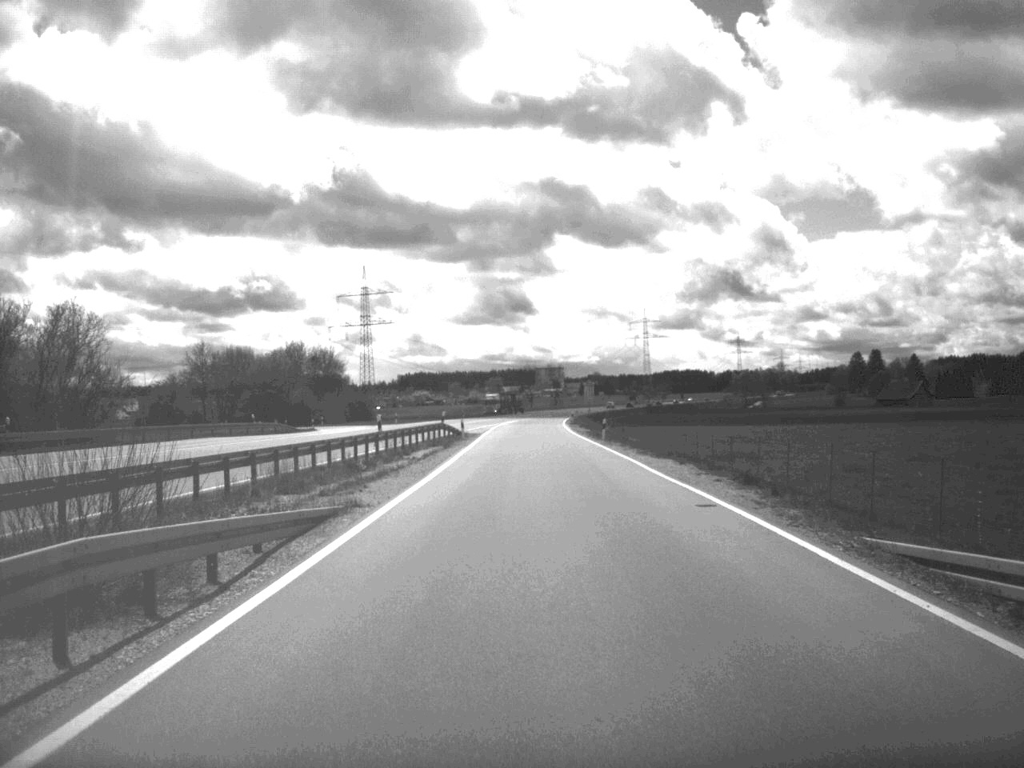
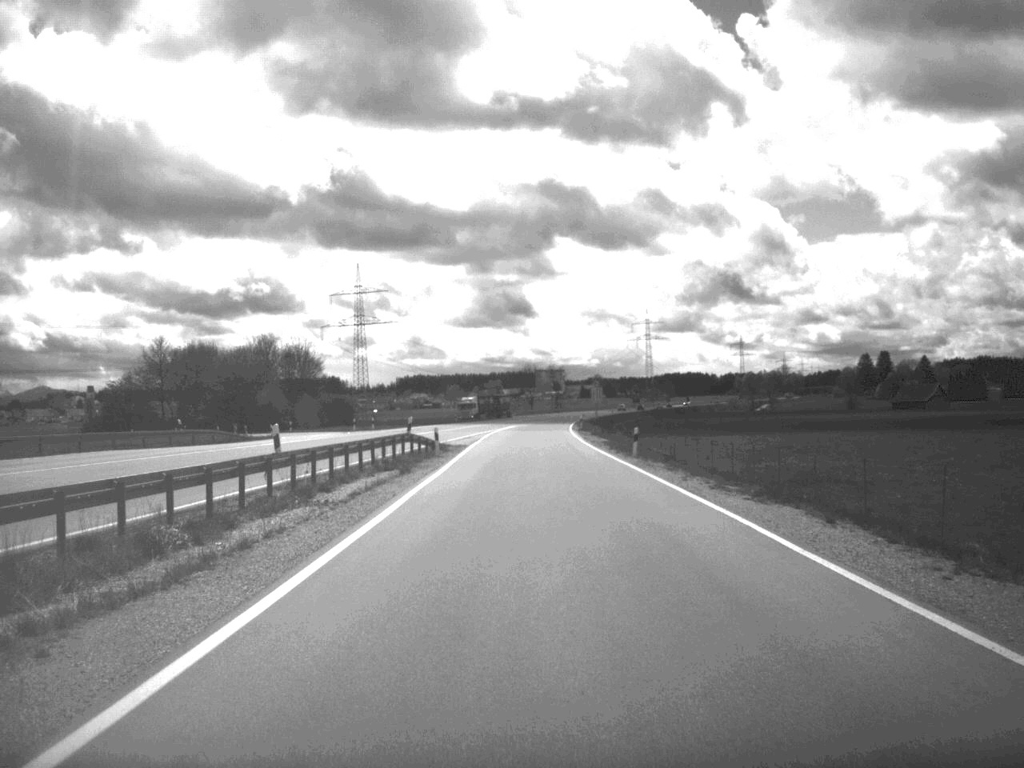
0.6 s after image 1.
(0.0, +17.3) m; 0°
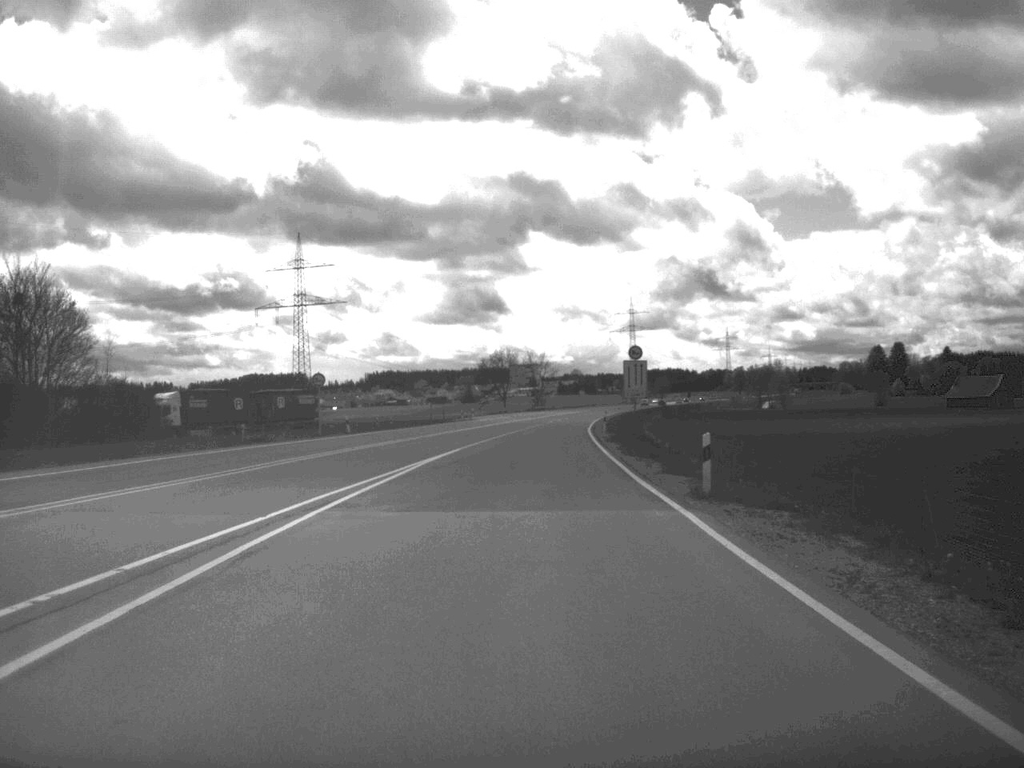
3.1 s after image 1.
(+0.5, +71.3) m; +1°
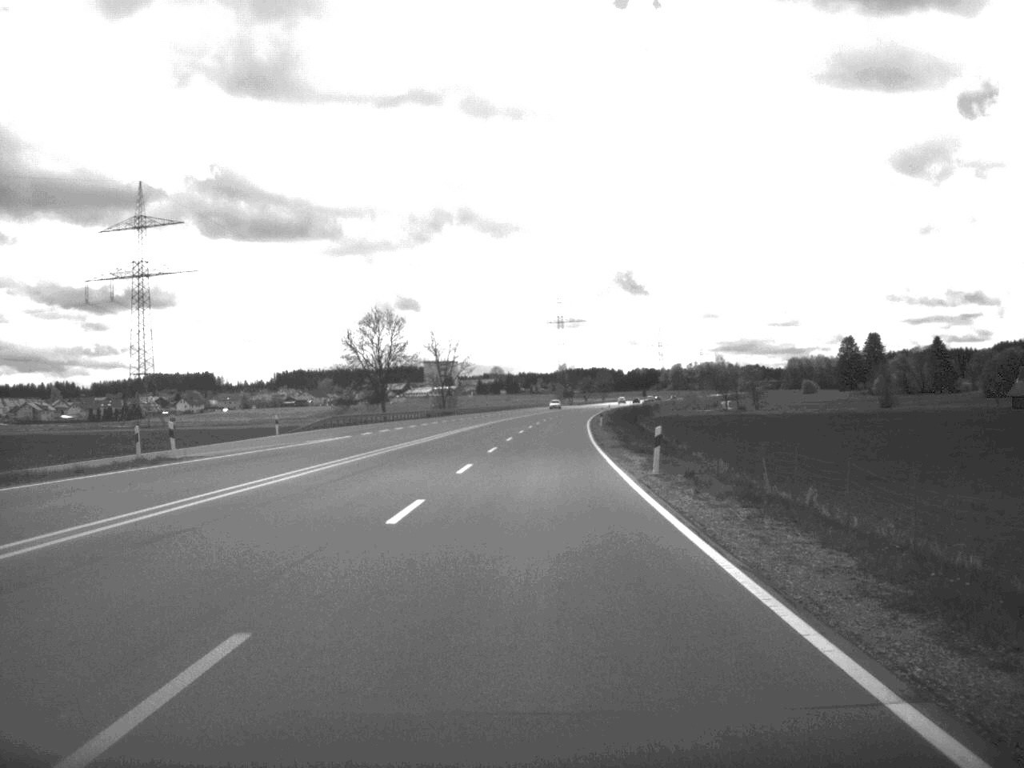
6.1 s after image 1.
(+2.5, +88.5) m; +3°
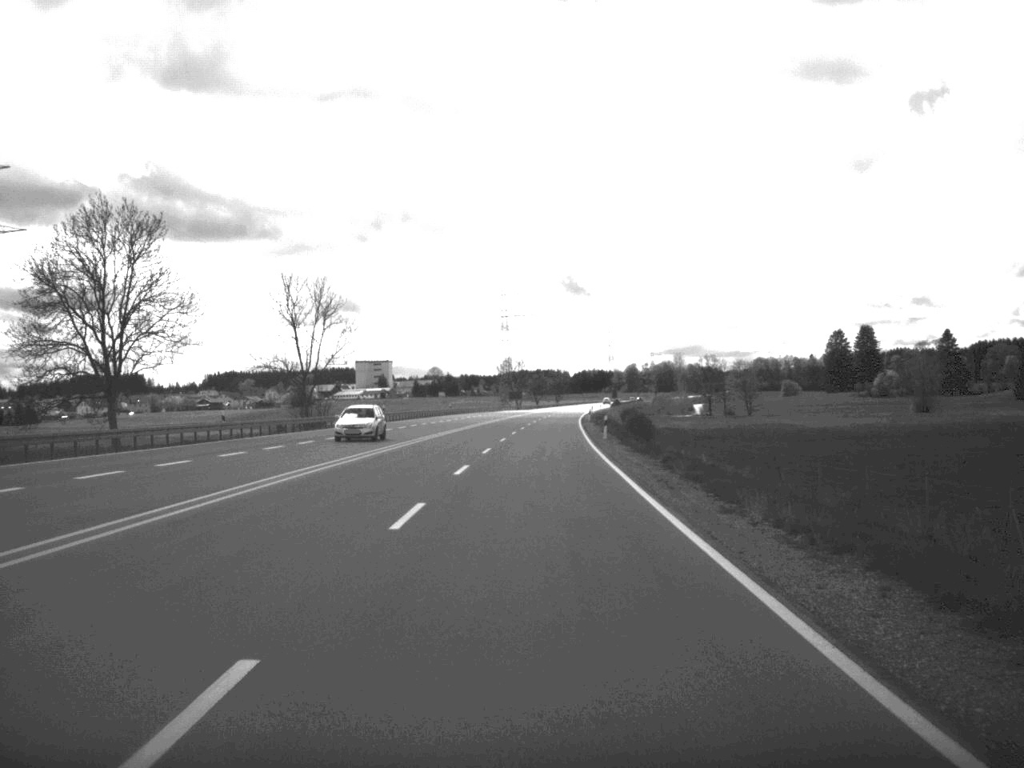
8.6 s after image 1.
(+1.6, +72.1) m; +2°
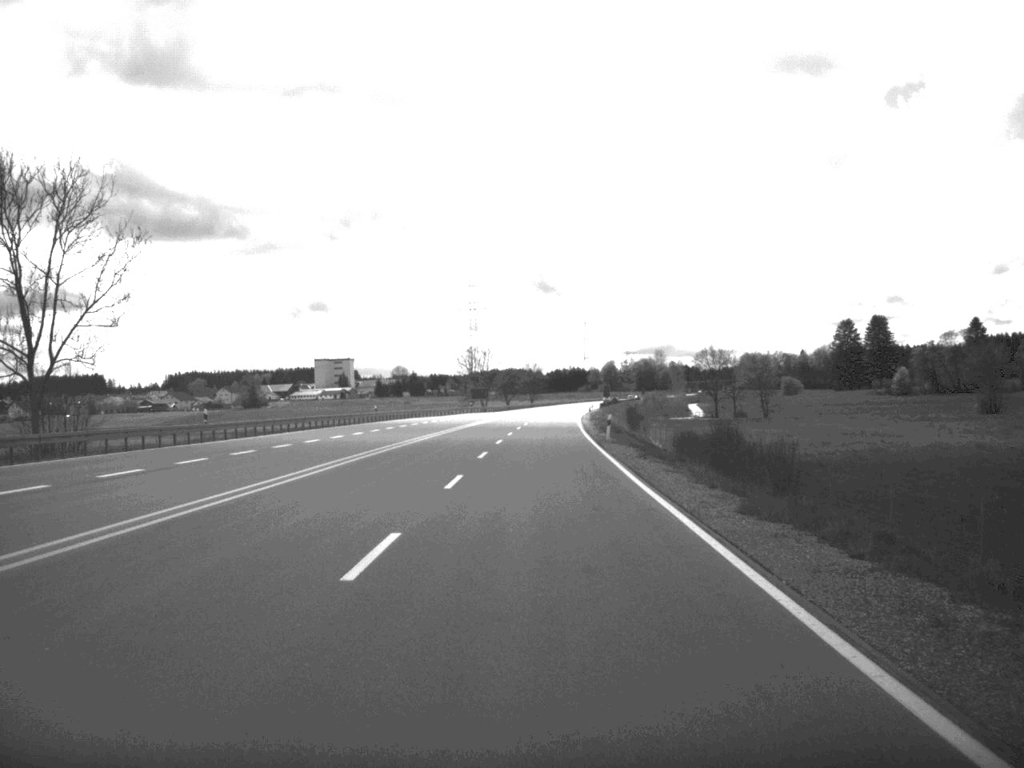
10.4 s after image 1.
(+0.6, +52.0) m; +1°
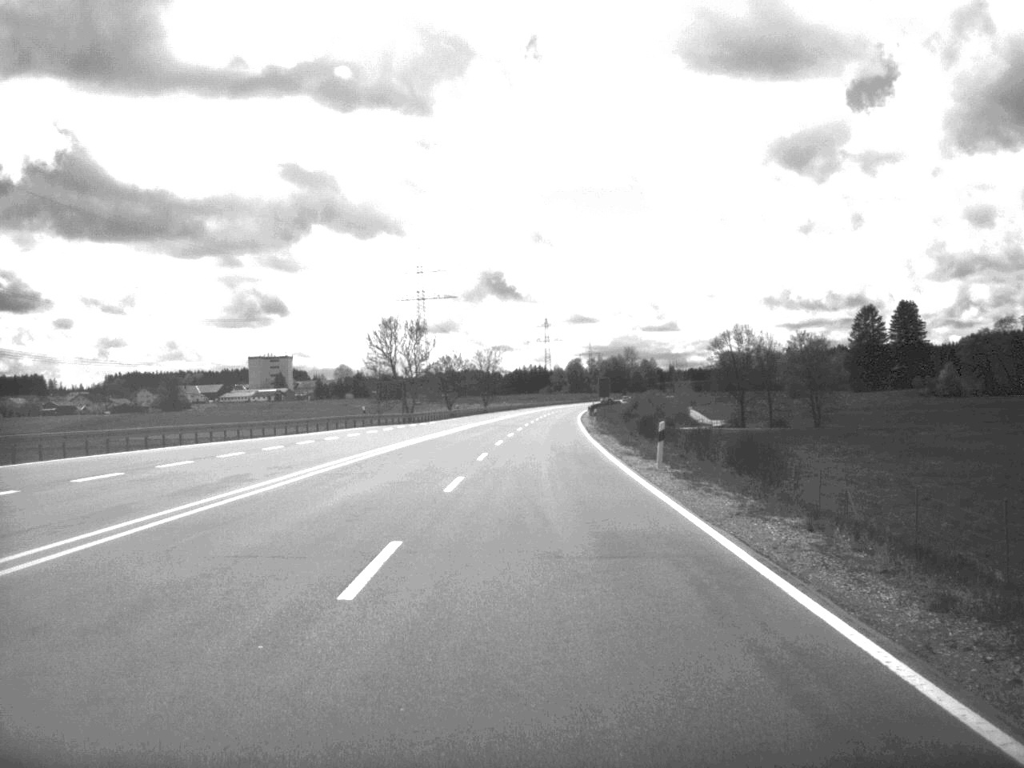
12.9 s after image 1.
(+0.9, +72.5) m; +2°
